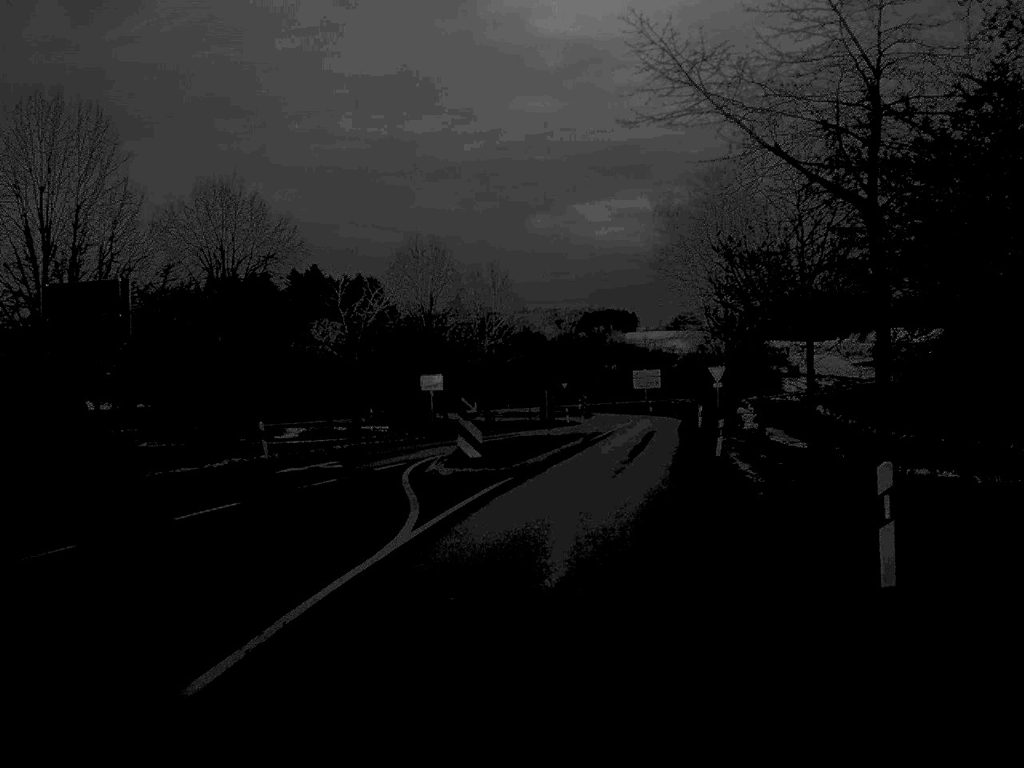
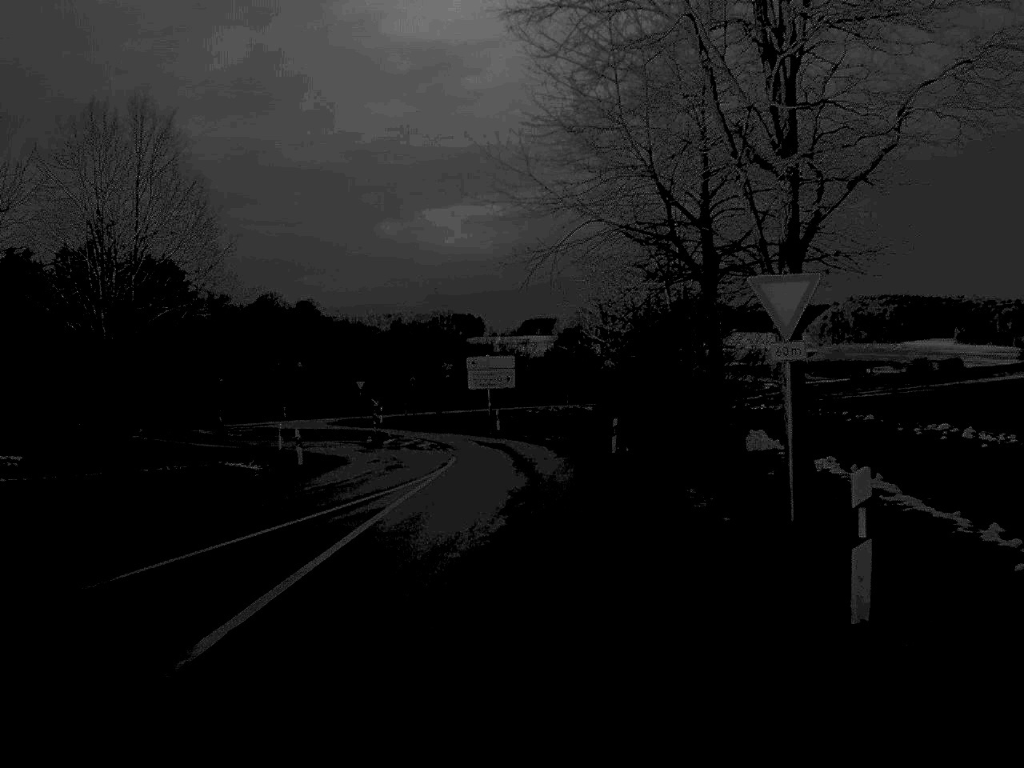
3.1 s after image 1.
(+4.2, +47.7) m; +7°
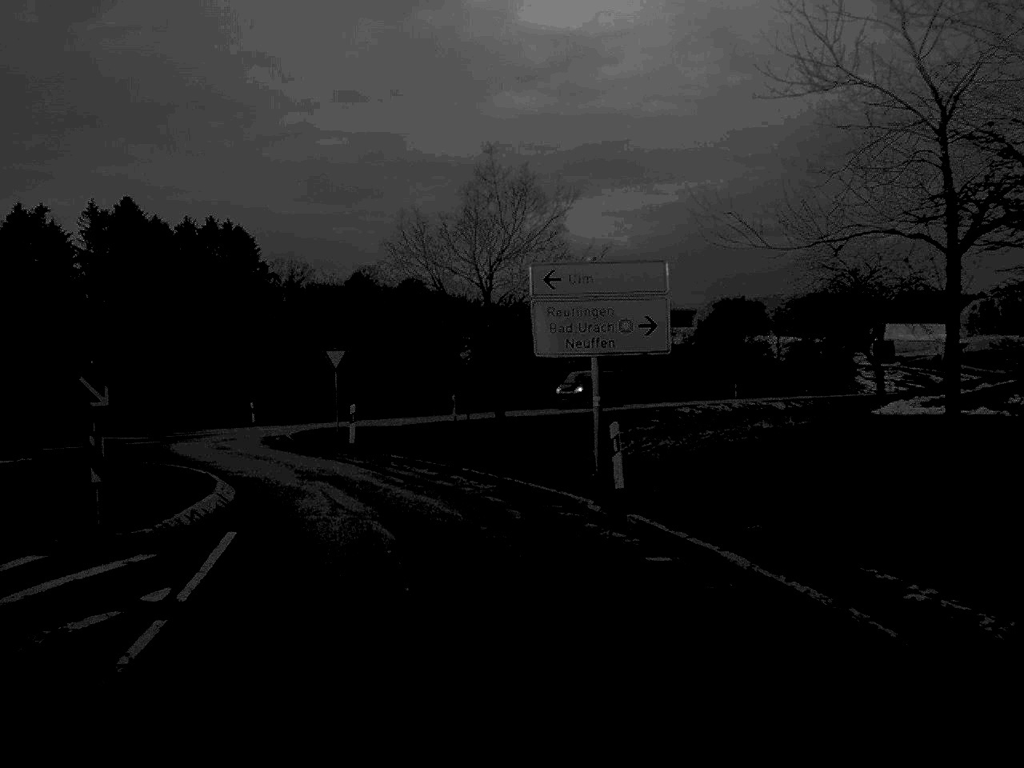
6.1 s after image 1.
(-0.7, +42.6) m; -7°
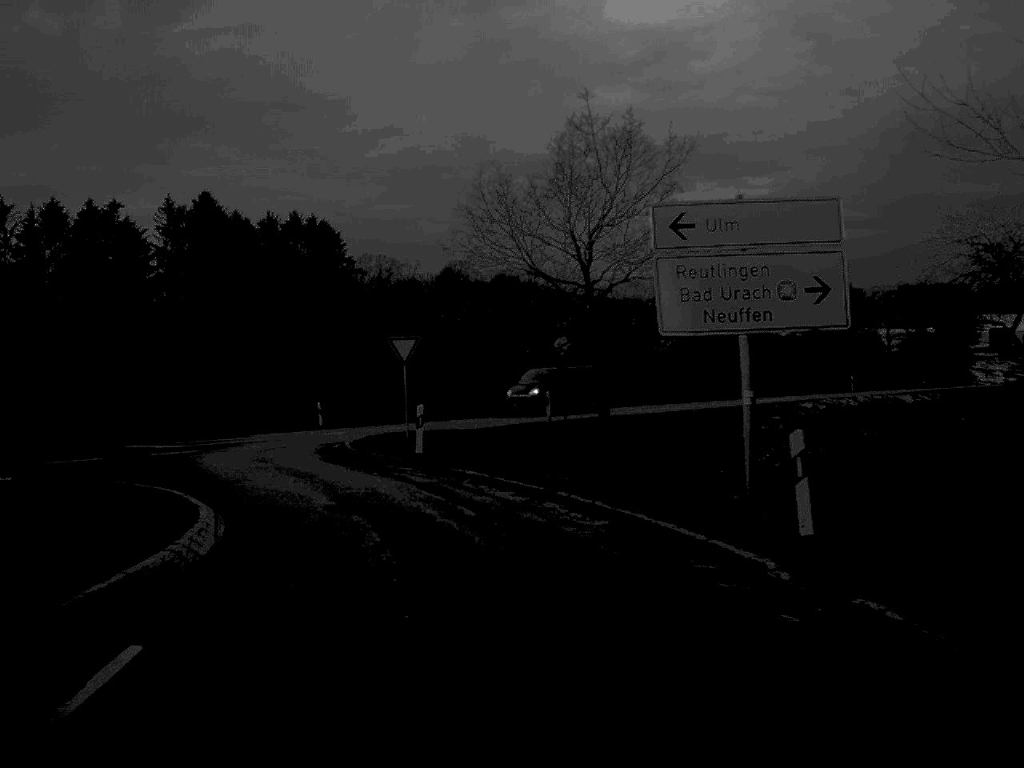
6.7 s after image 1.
(-0.2, +6.5) m; -4°
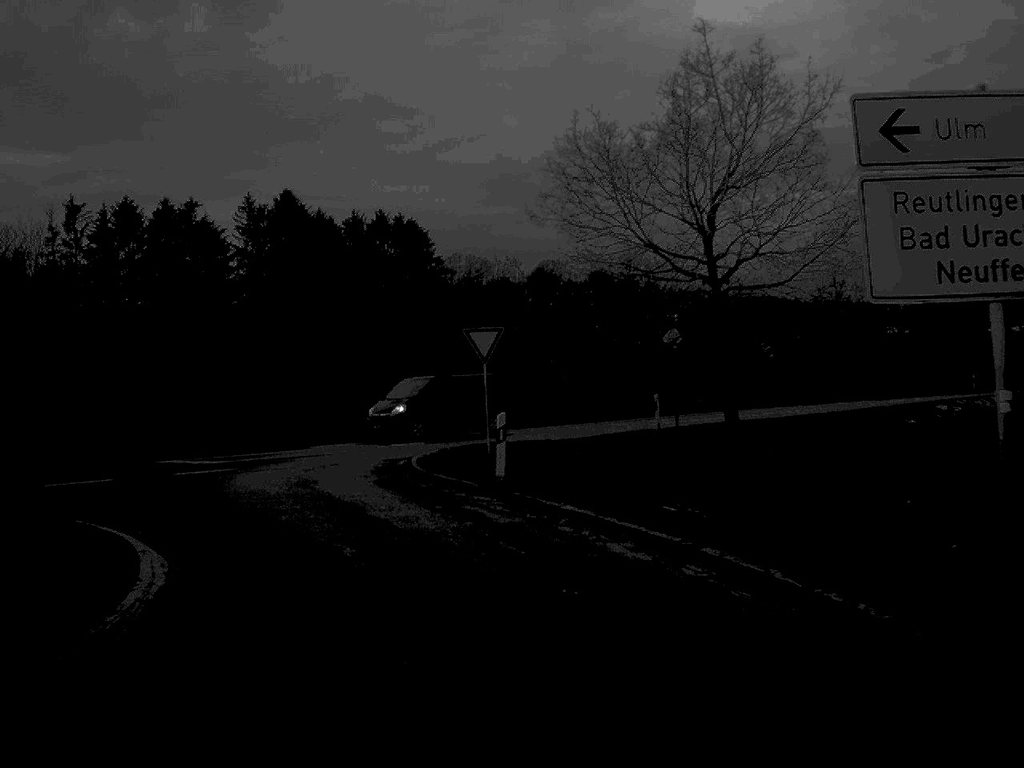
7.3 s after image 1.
(-0.2, +5.9) m; -4°
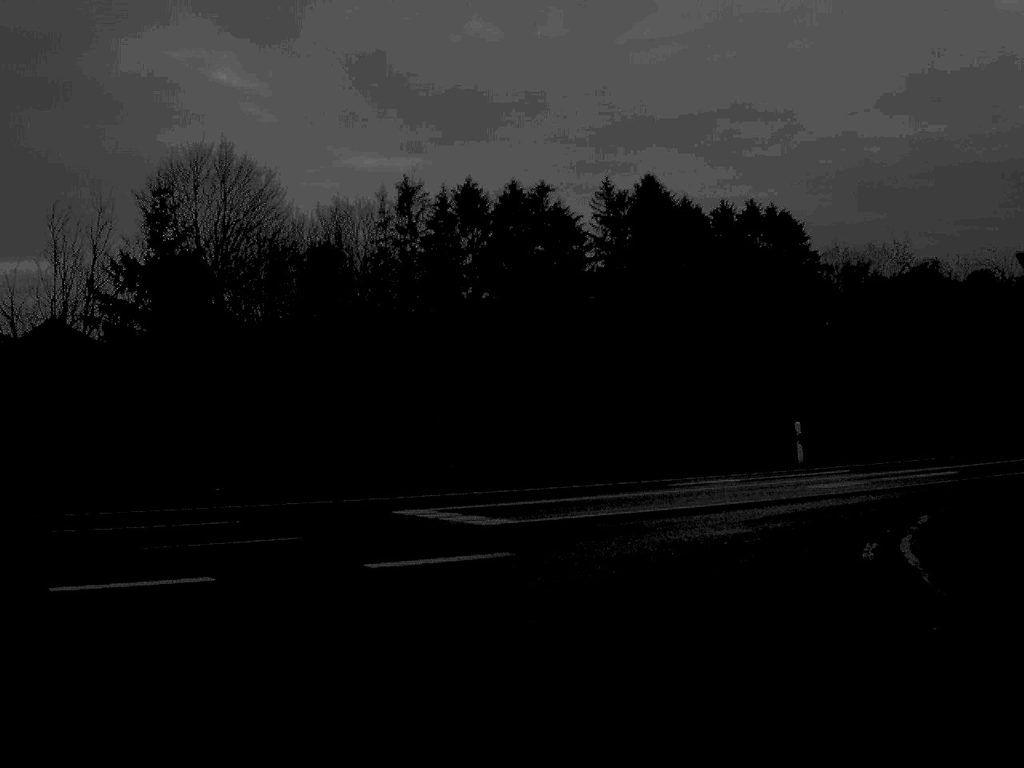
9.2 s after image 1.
(-1.9, +14.2) m; -16°
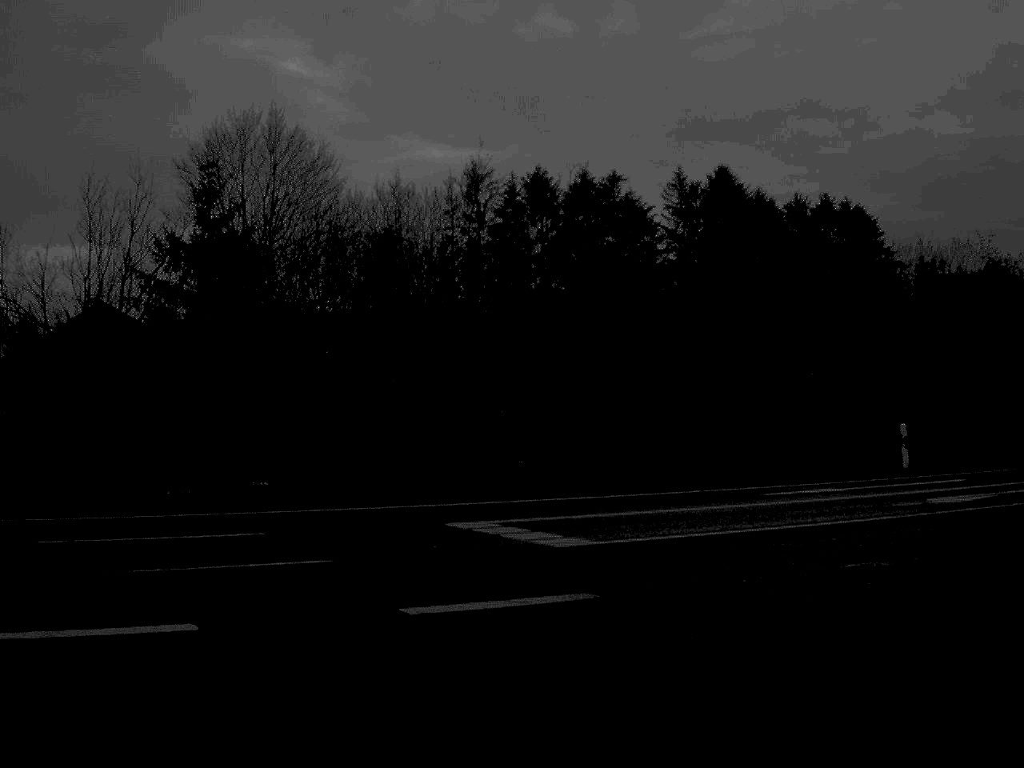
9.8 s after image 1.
(-0.1, +2.9) m; -3°
